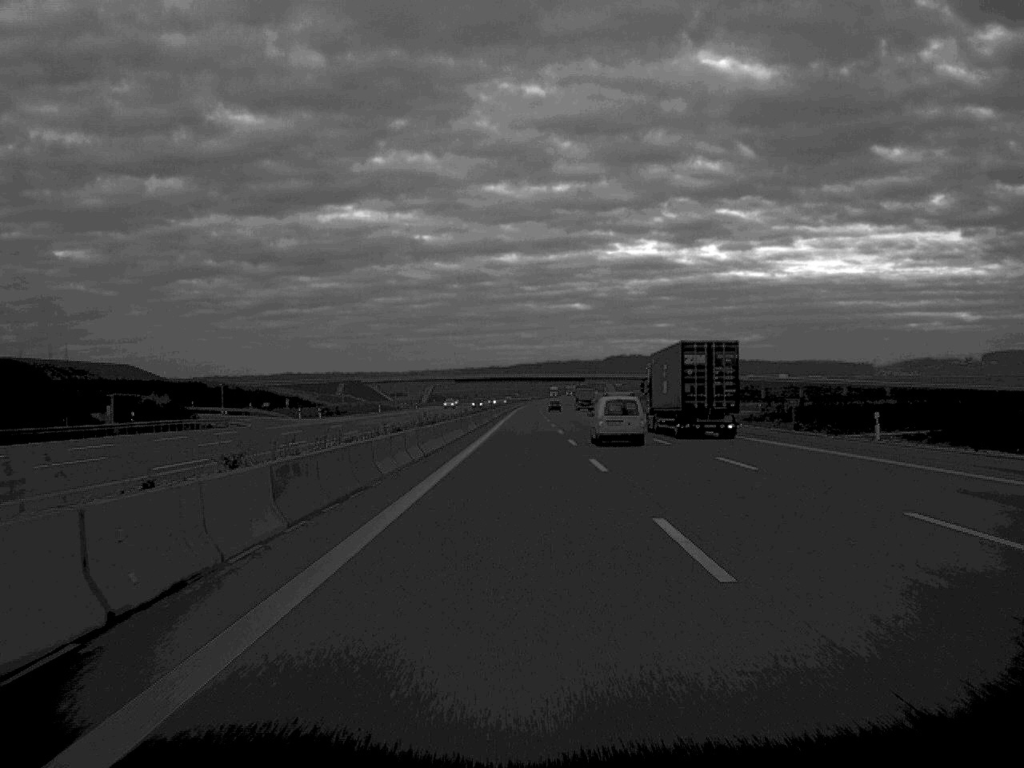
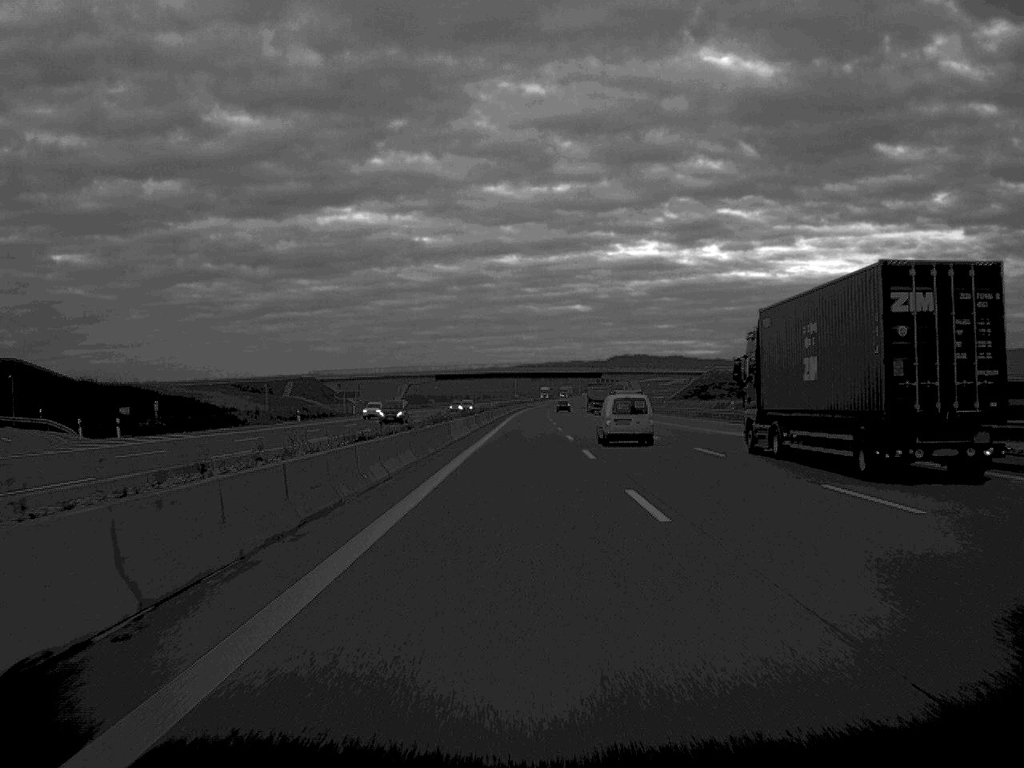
(0.0, +65.7) m; 0°
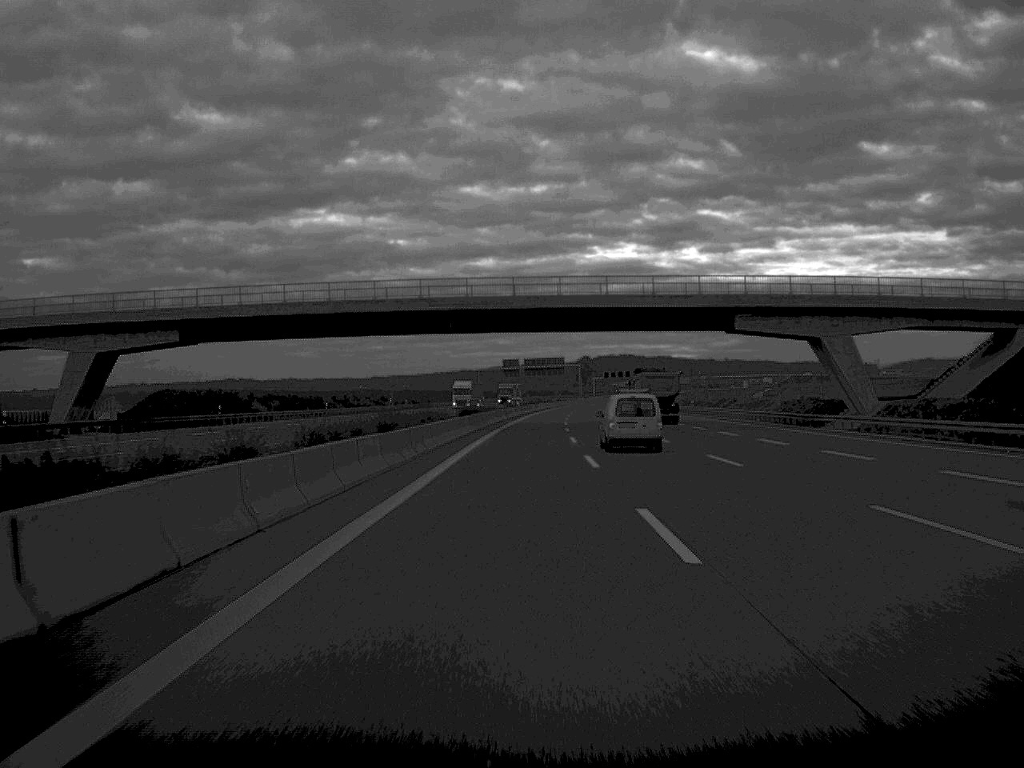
(+1.2, +165.5) m; +1°
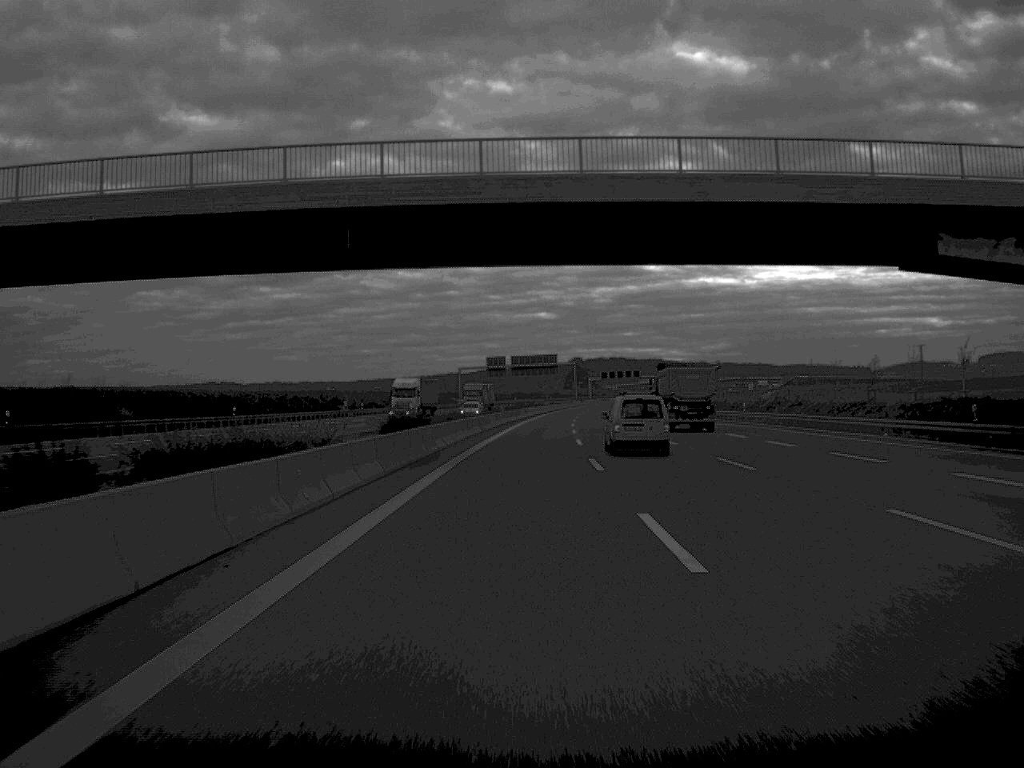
(+0.2, +36.2) m; +1°
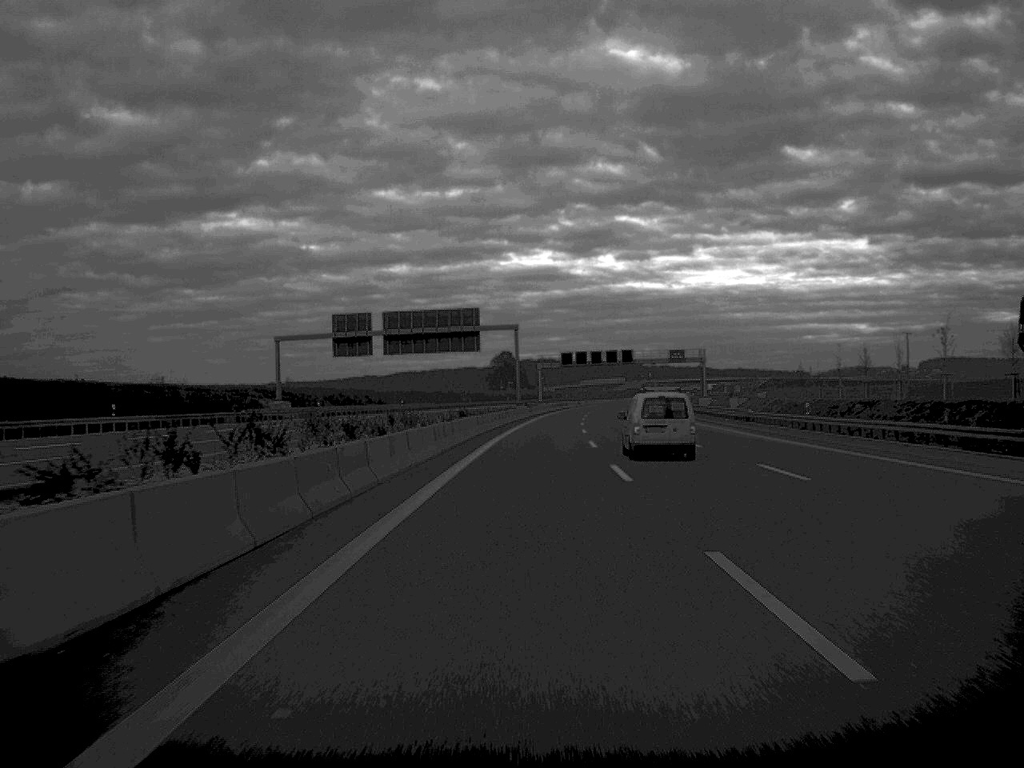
(+3.4, +129.9) m; +3°
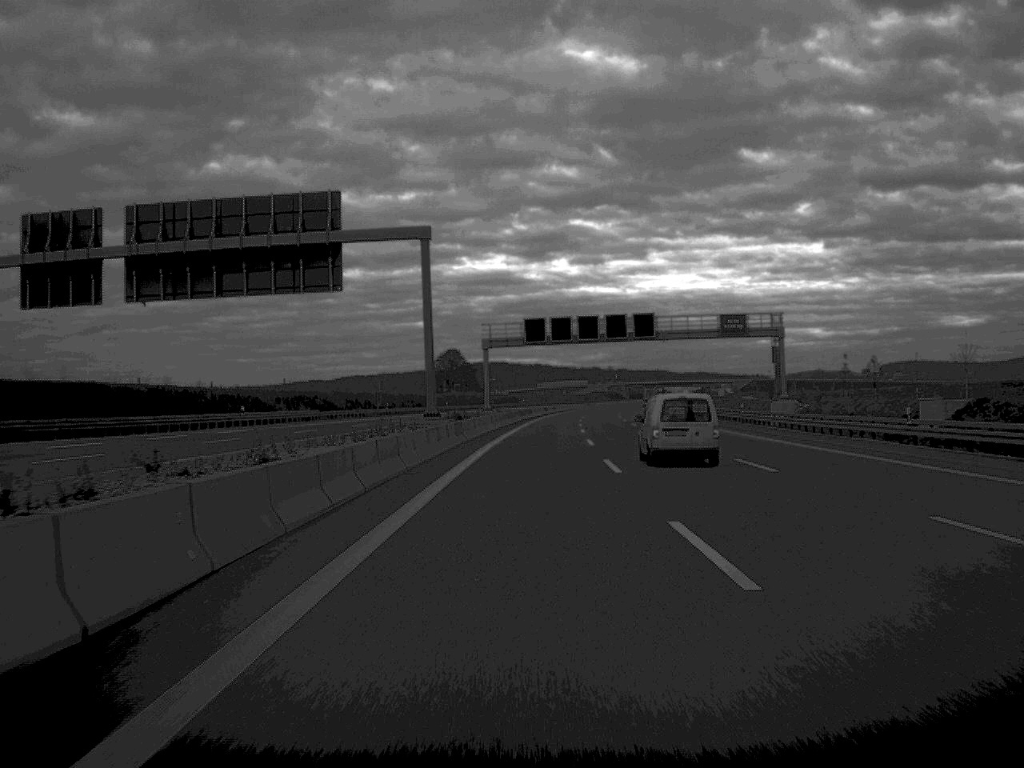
(+1.2, +68.0) m; +2°
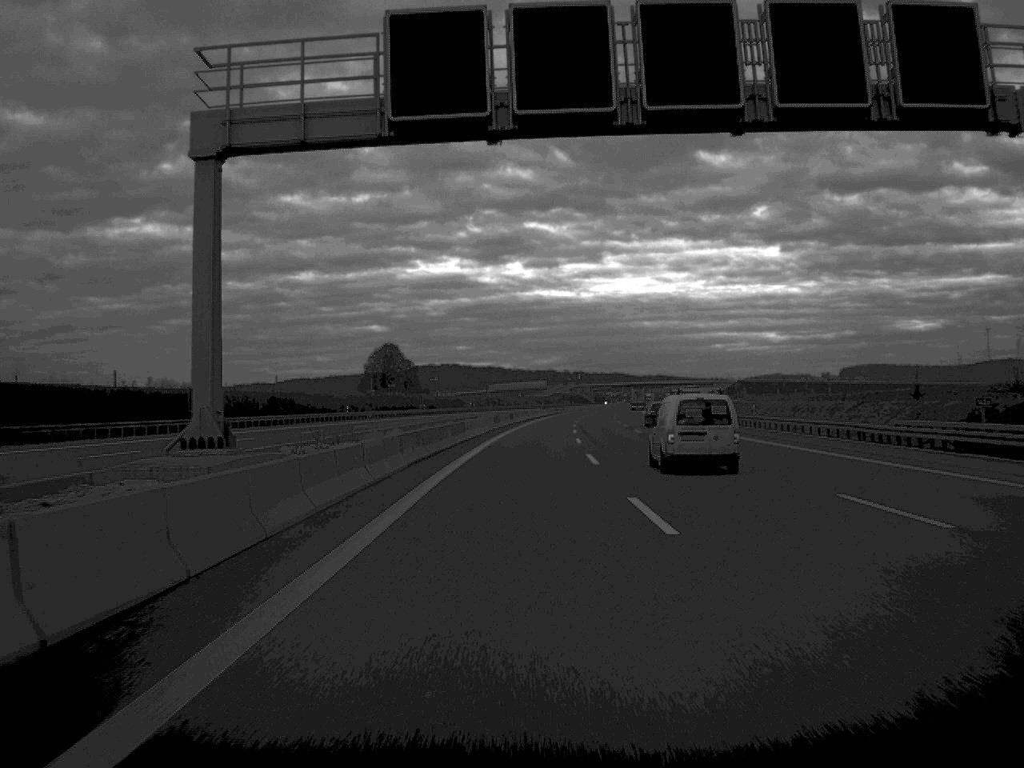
(+1.2, +66.5) m; +2°
